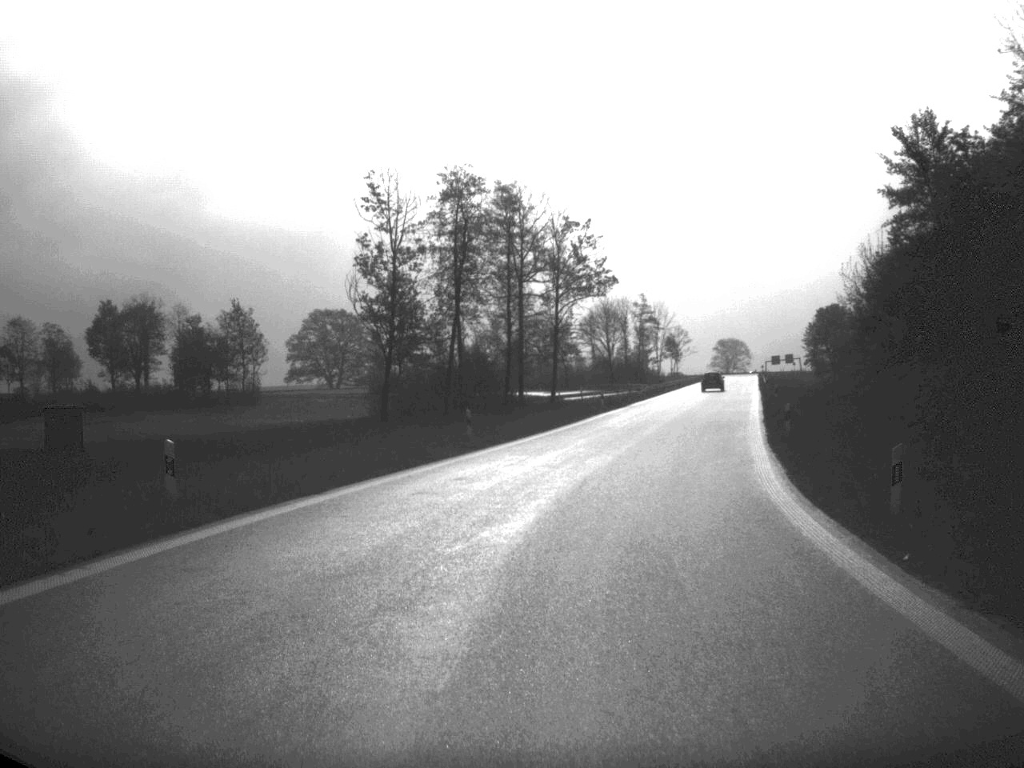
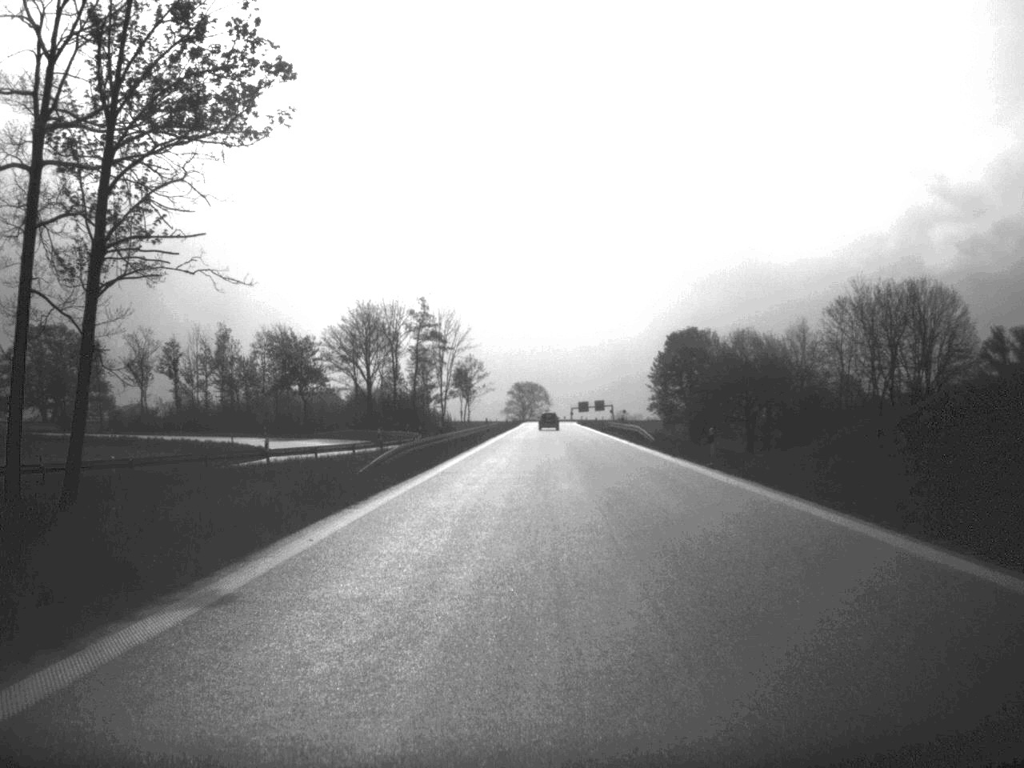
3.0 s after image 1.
(+6.2, +59.3) m; +9°
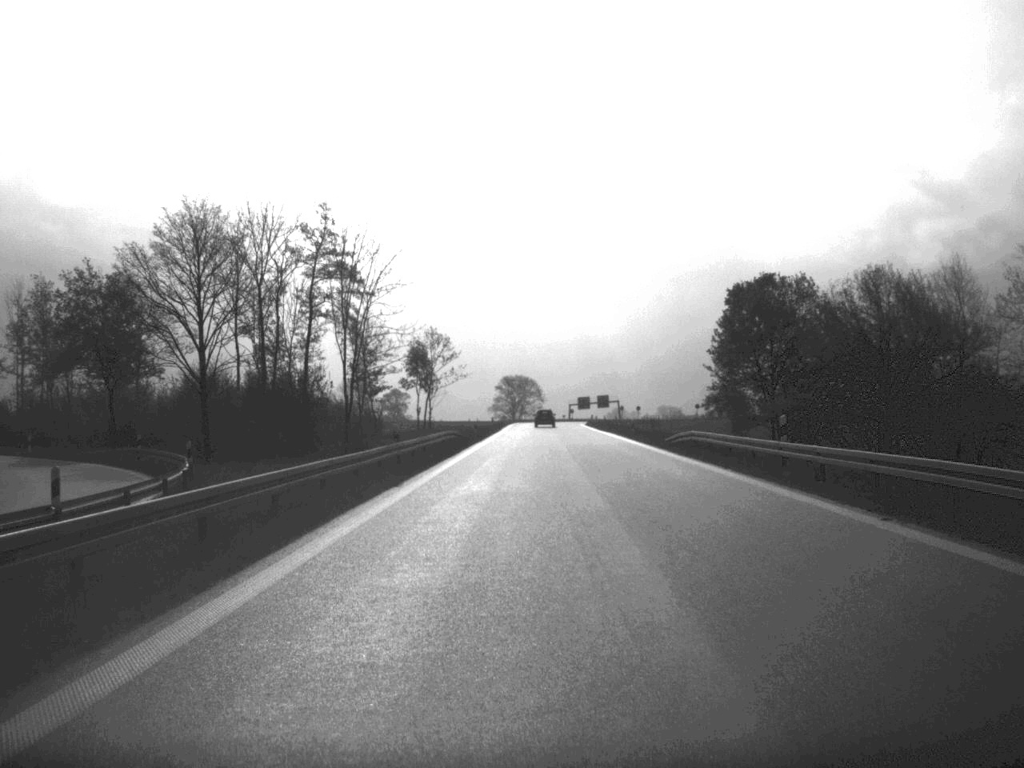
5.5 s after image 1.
(+0.3, +55.4) m; 0°
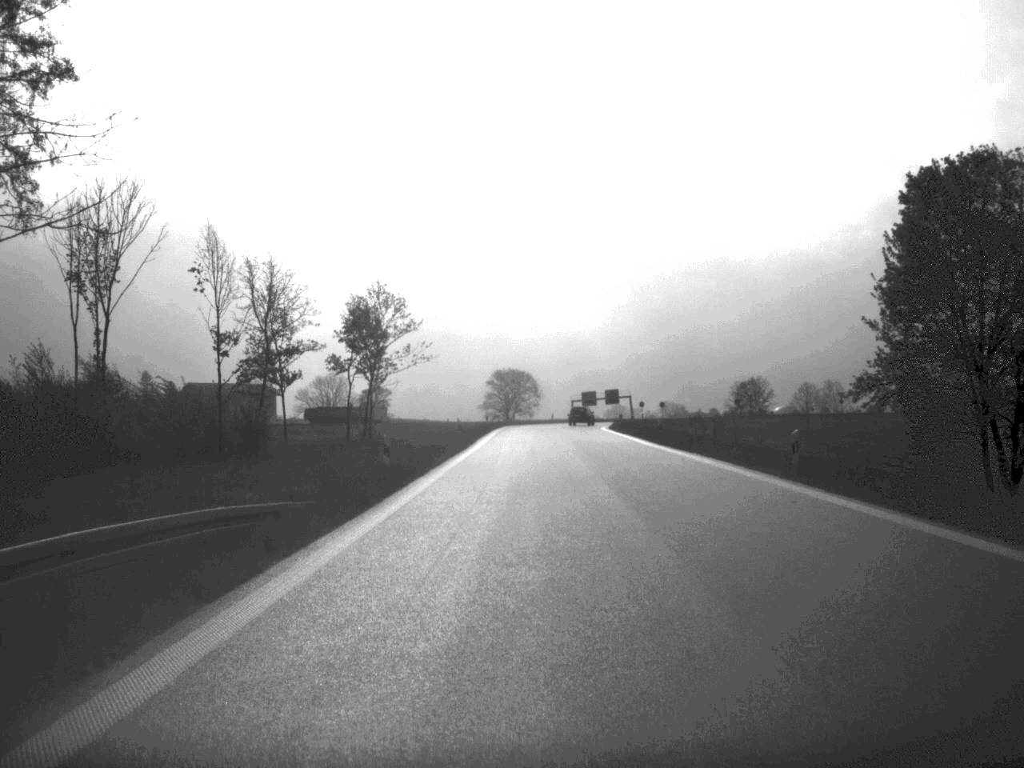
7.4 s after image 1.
(0.0, +44.6) m; 0°
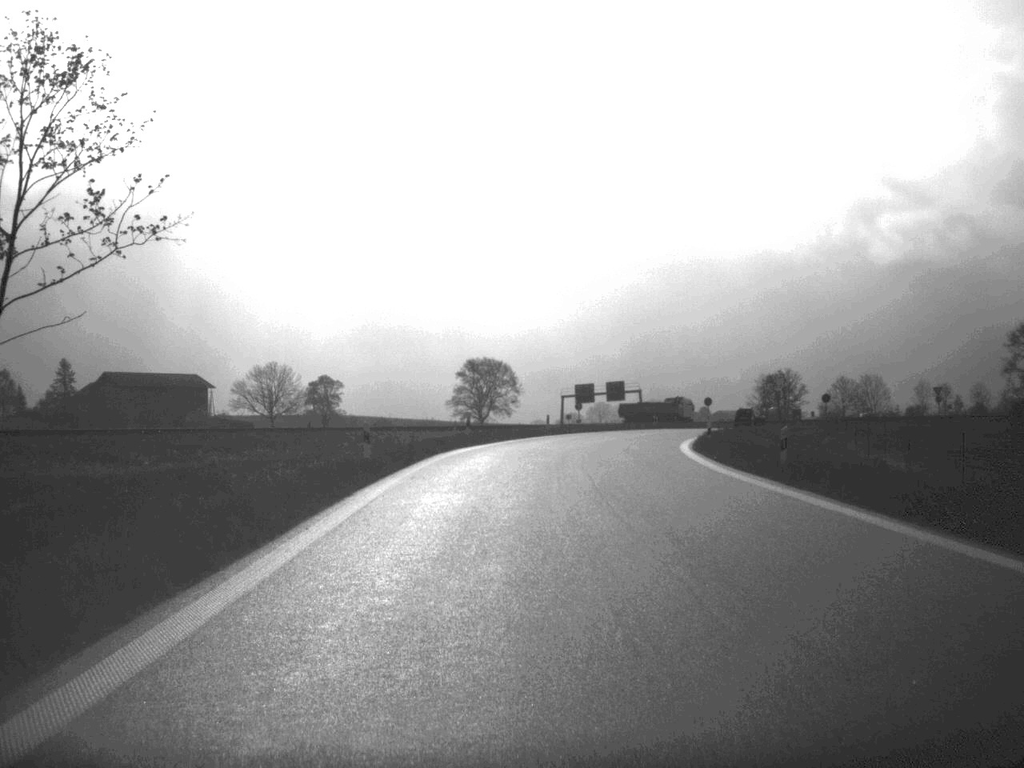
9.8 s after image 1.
(+0.2, +59.1) m; +1°
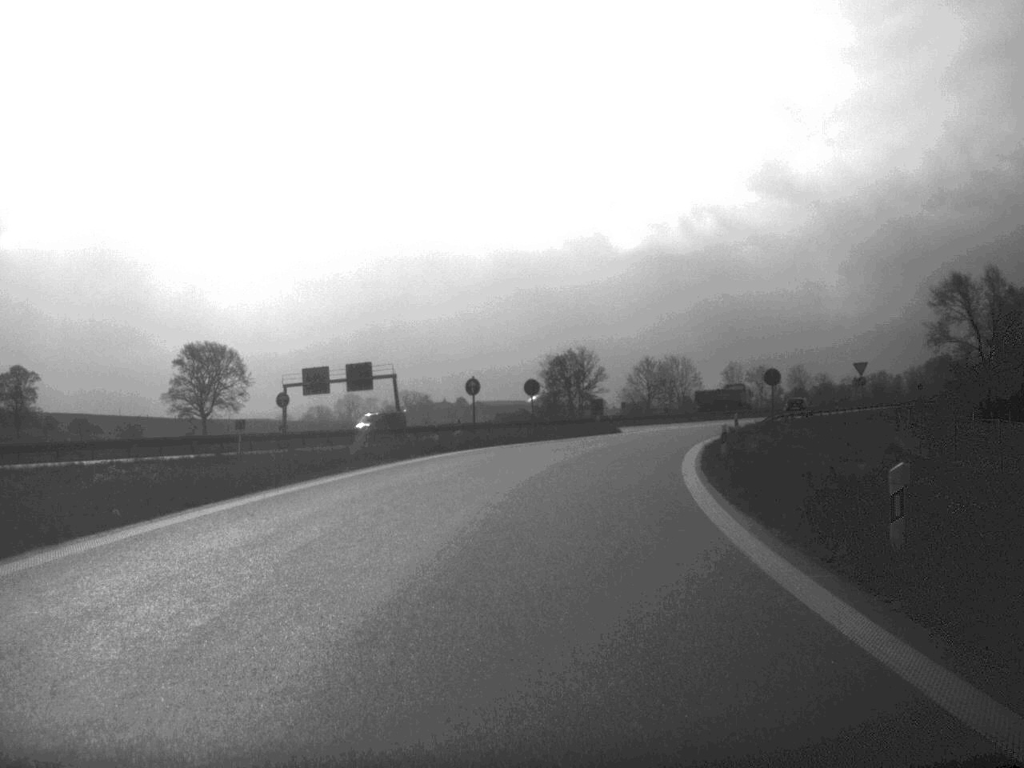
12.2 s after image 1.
(+4.5, +54.8) m; +11°
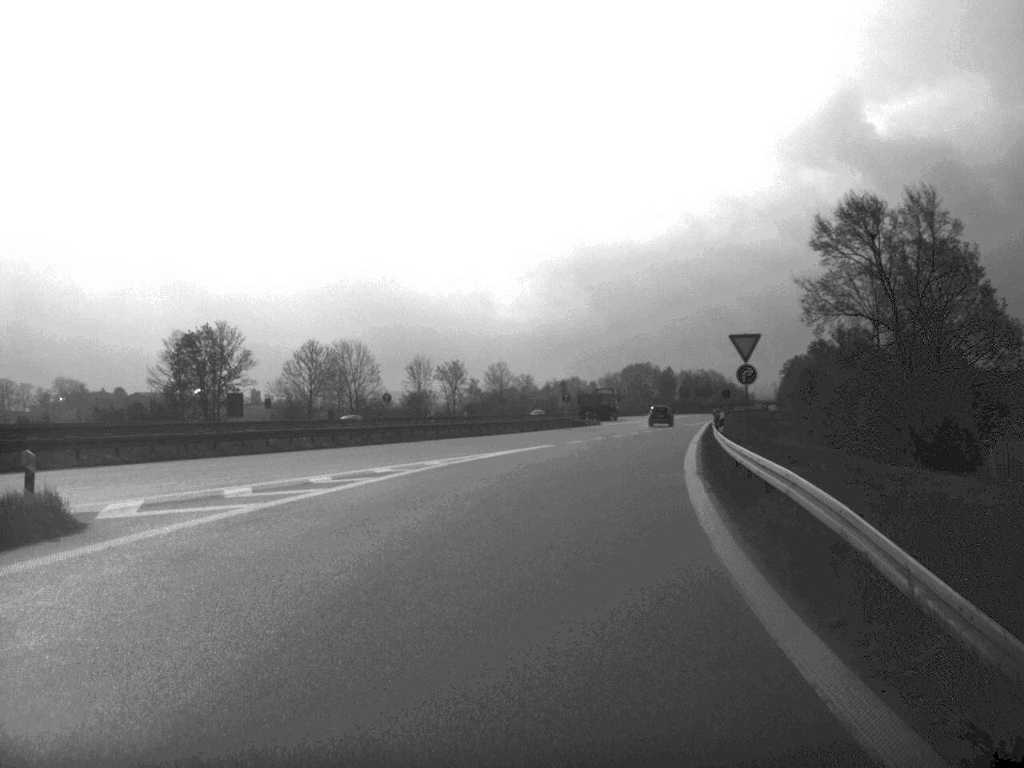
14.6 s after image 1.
(+6.6, +53.4) m; +14°
